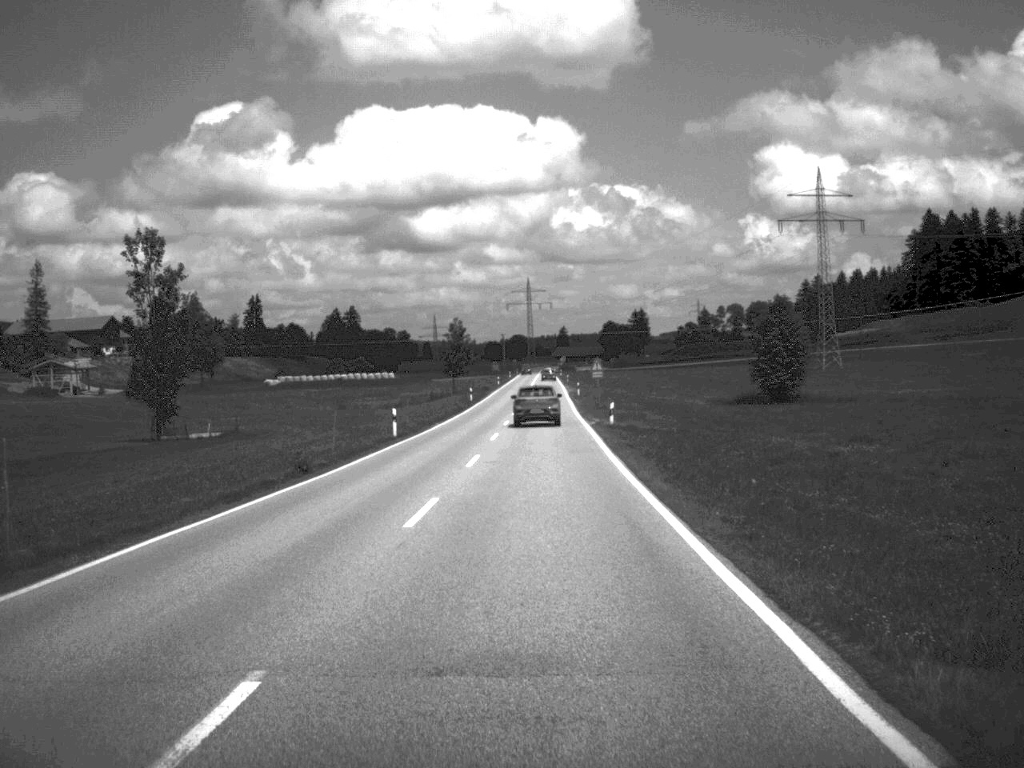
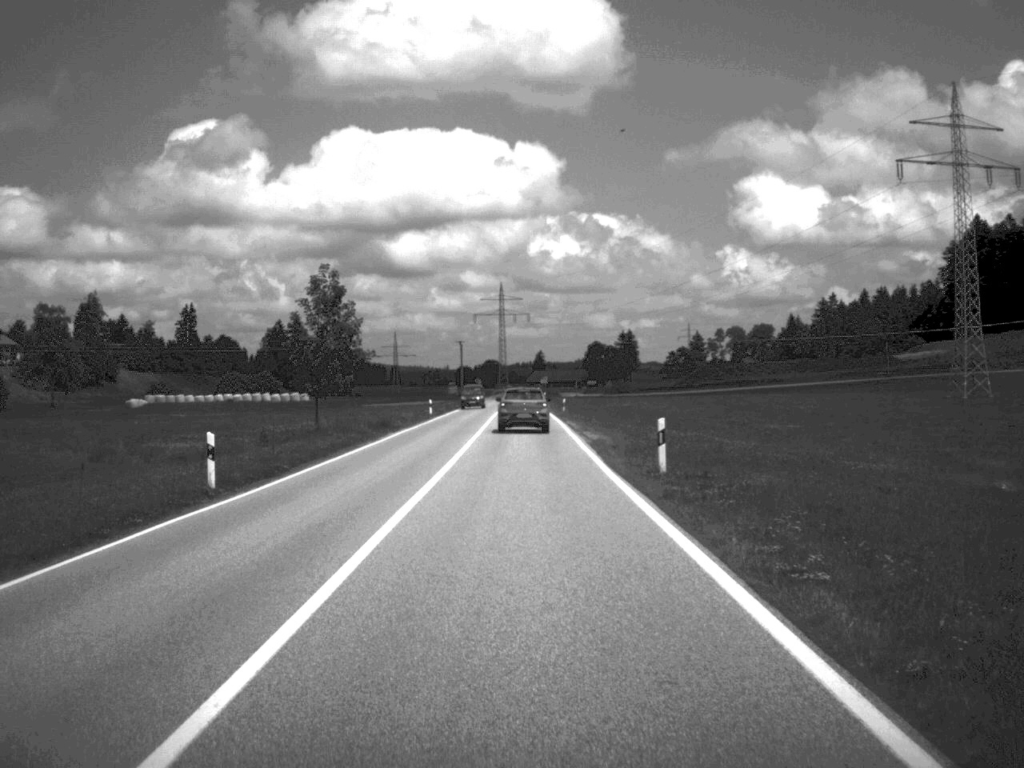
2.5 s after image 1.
(+0.9, +69.0) m; +1°
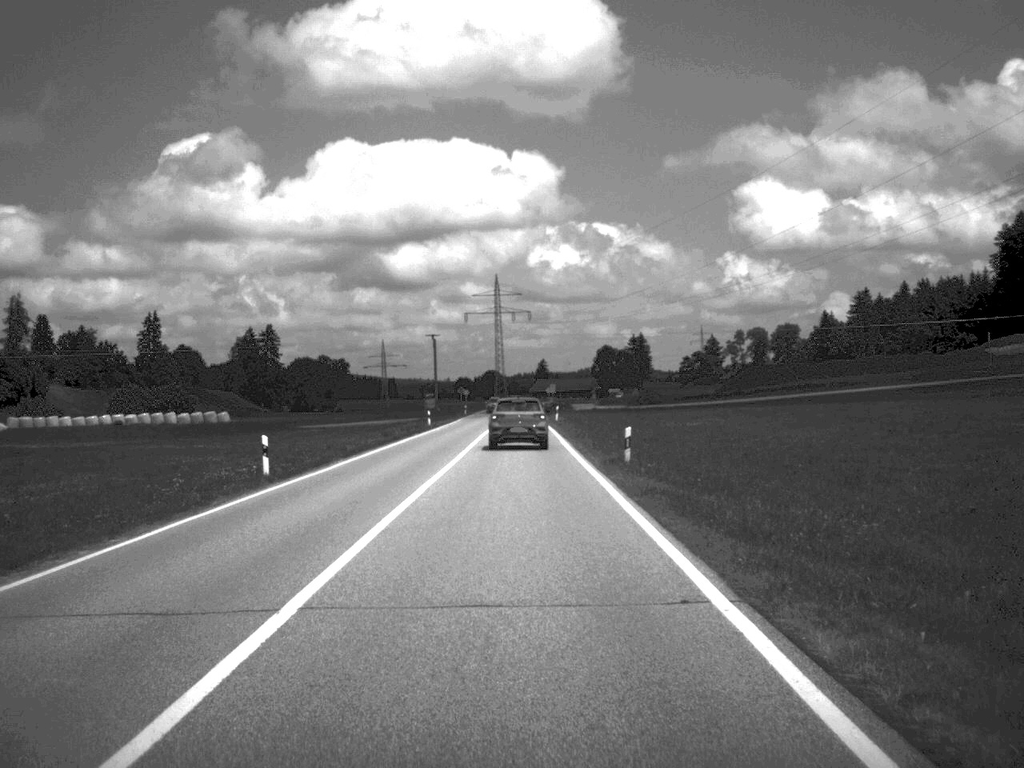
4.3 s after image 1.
(0.0, +47.4) m; 0°
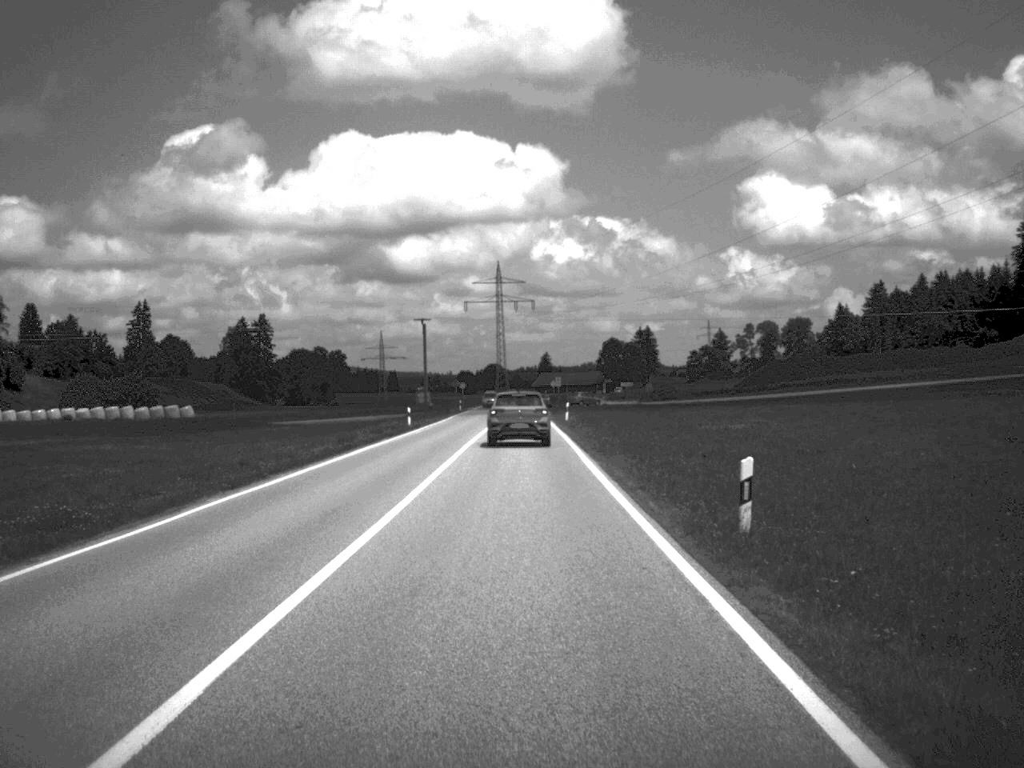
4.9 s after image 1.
(0.0, +14.6) m; 0°
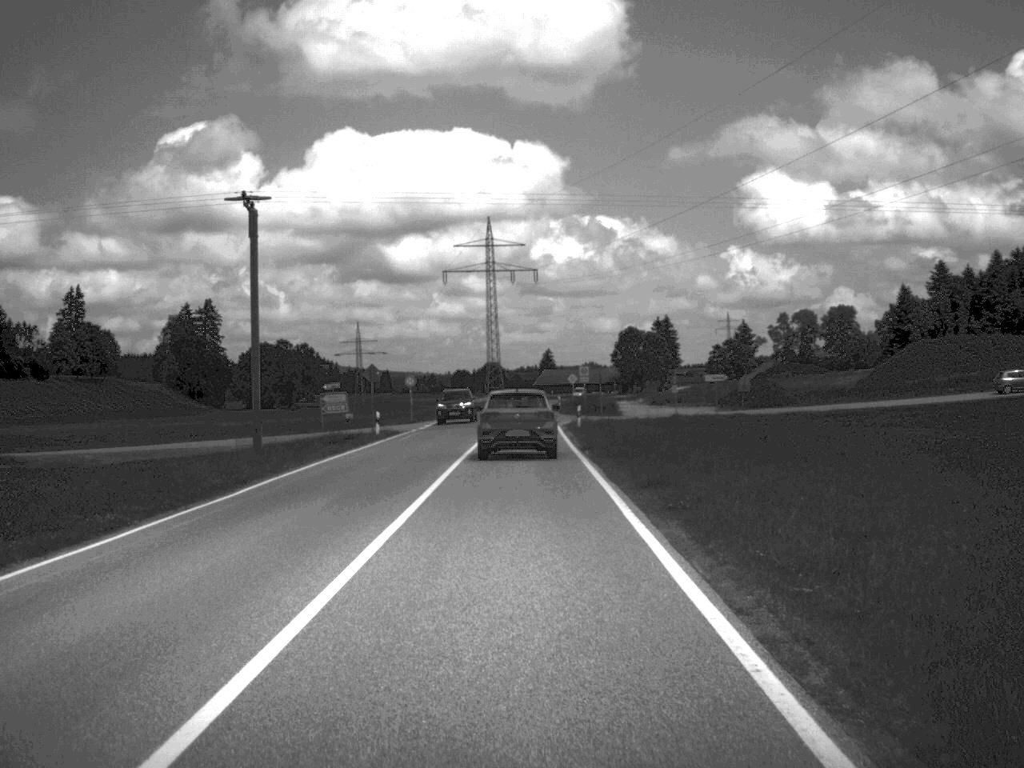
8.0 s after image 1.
(-0.3, +62.4) m; 0°
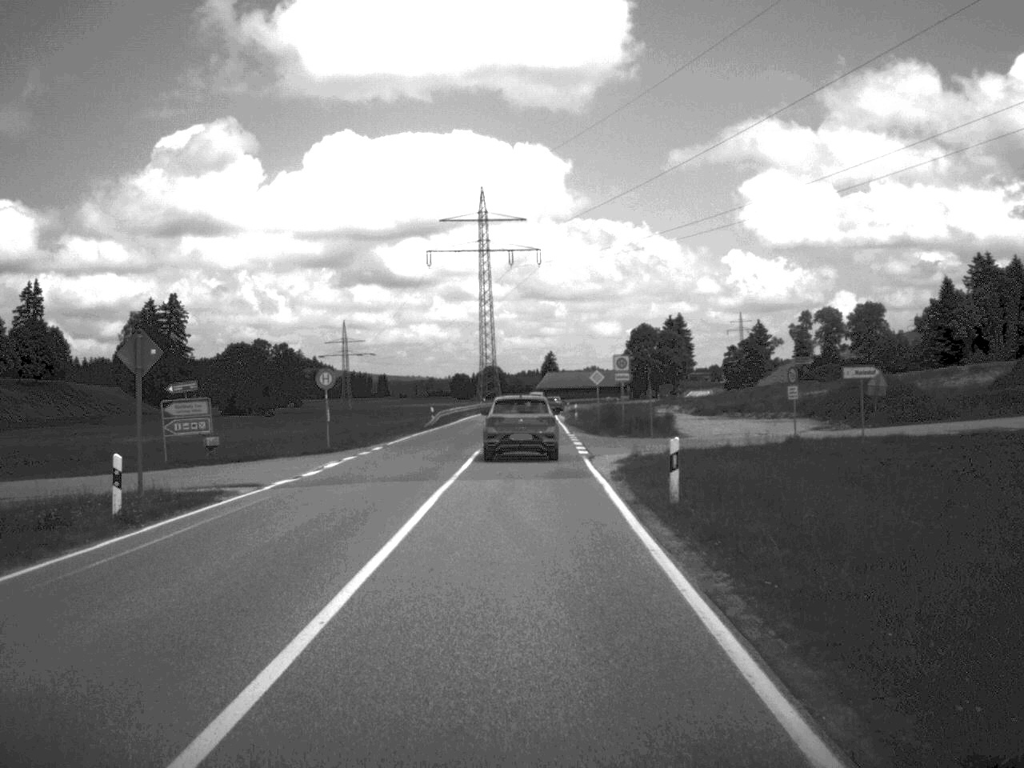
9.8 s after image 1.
(-0.1, +31.4) m; 0°
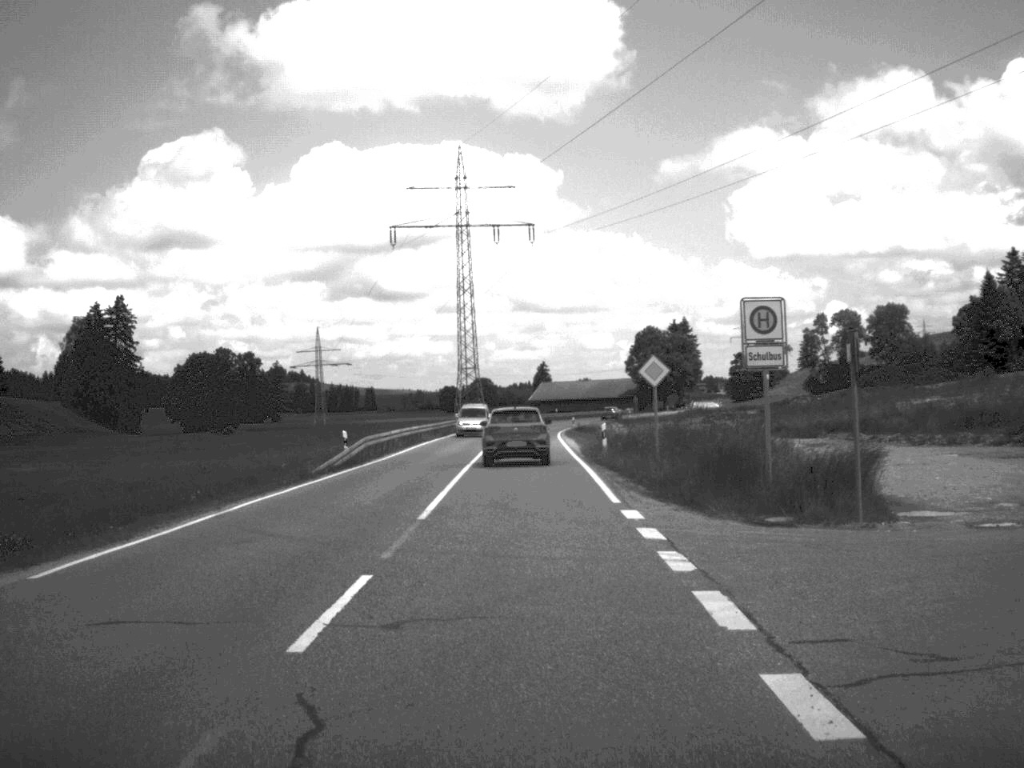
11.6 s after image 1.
(0.0, +31.1) m; 0°
